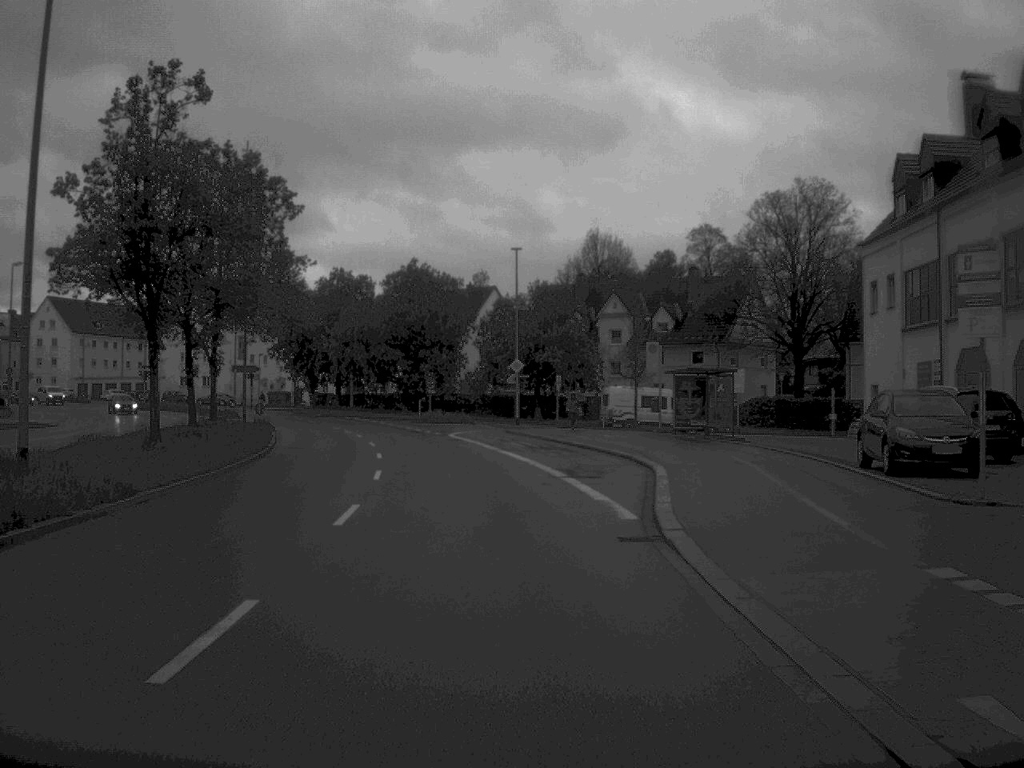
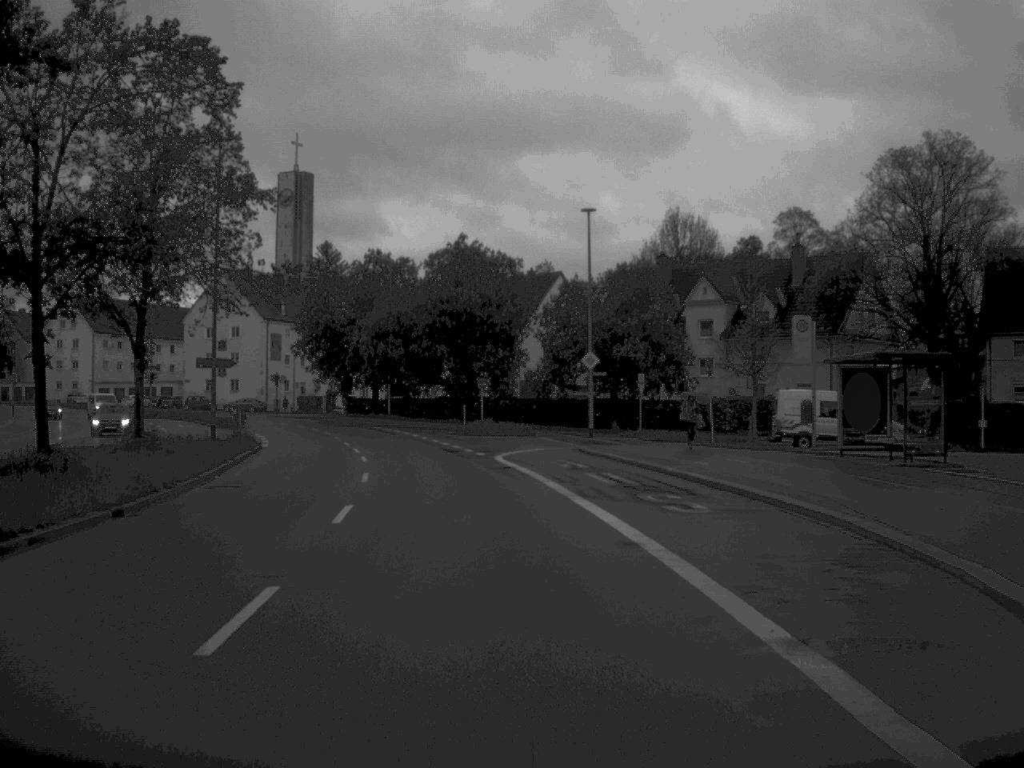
(-0.4, +16.9) m; -3°
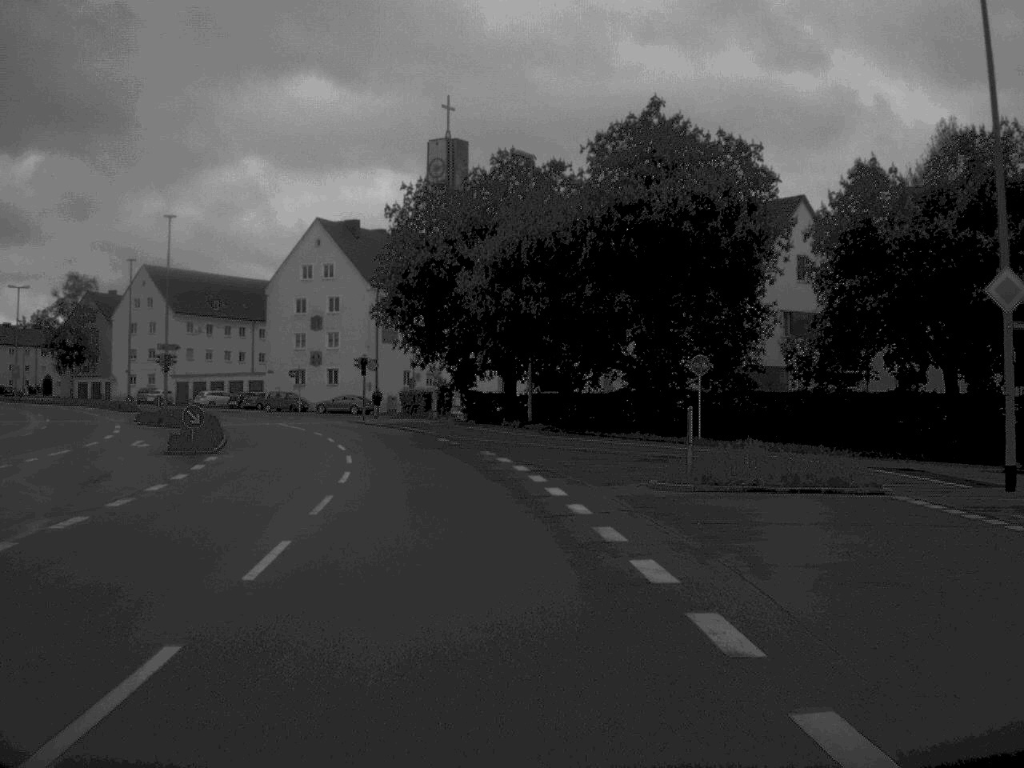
(-2.4, +35.4) m; -8°
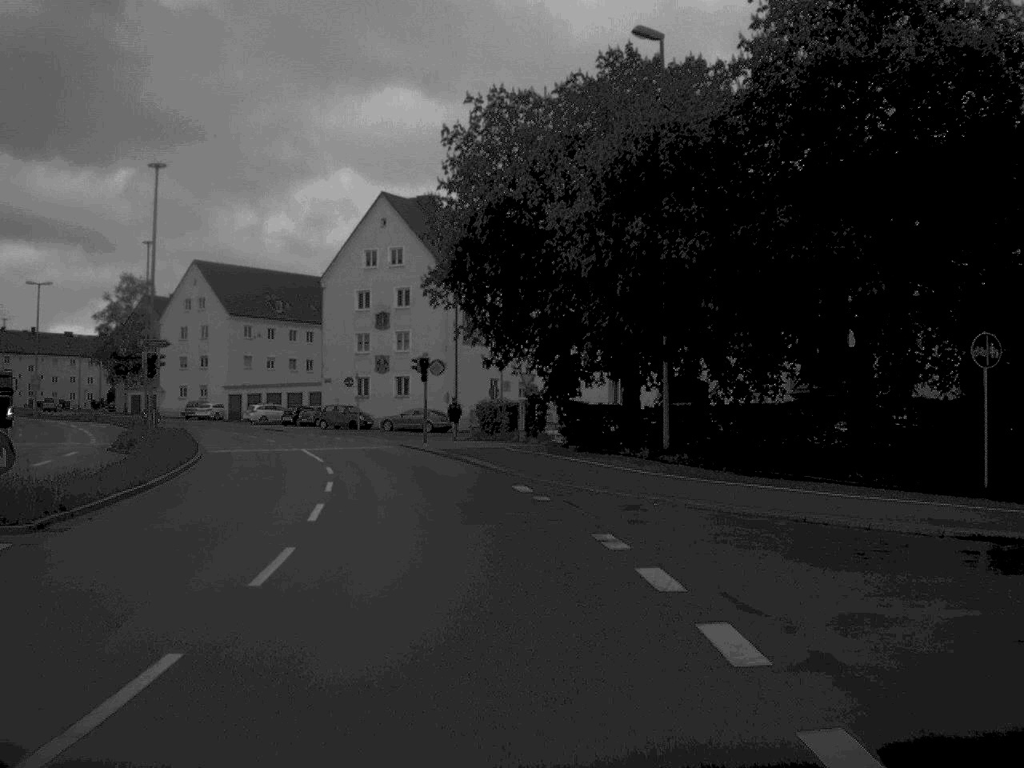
(-0.7, +17.8) m; -5°
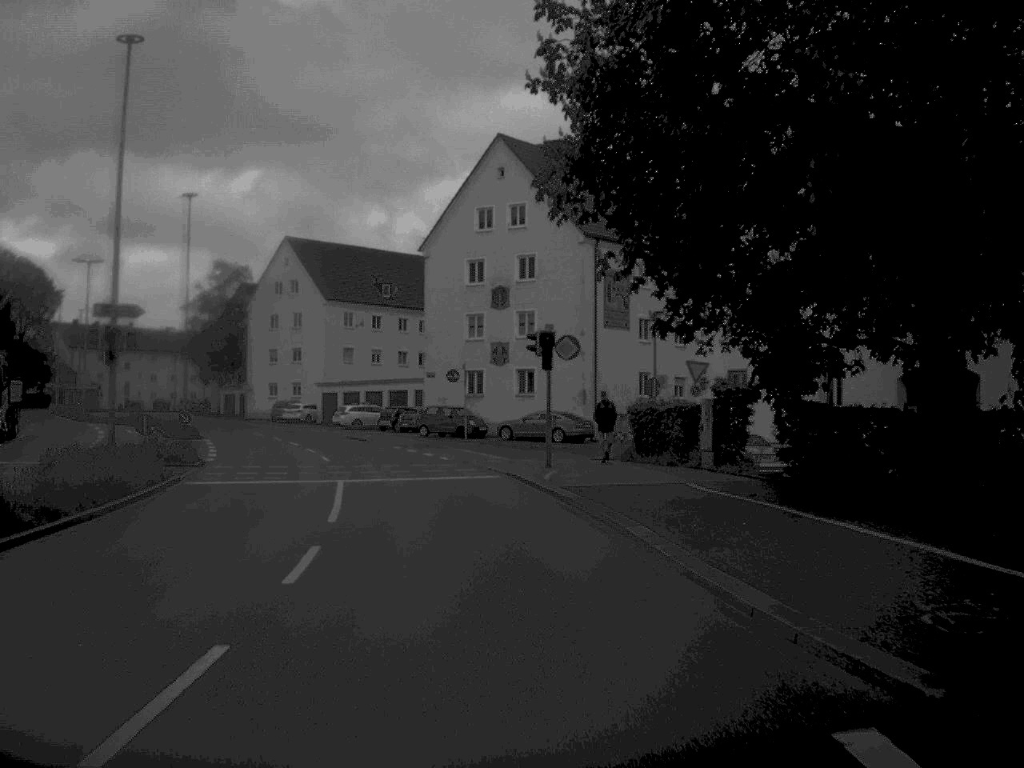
(-0.9, +17.4) m; -6°
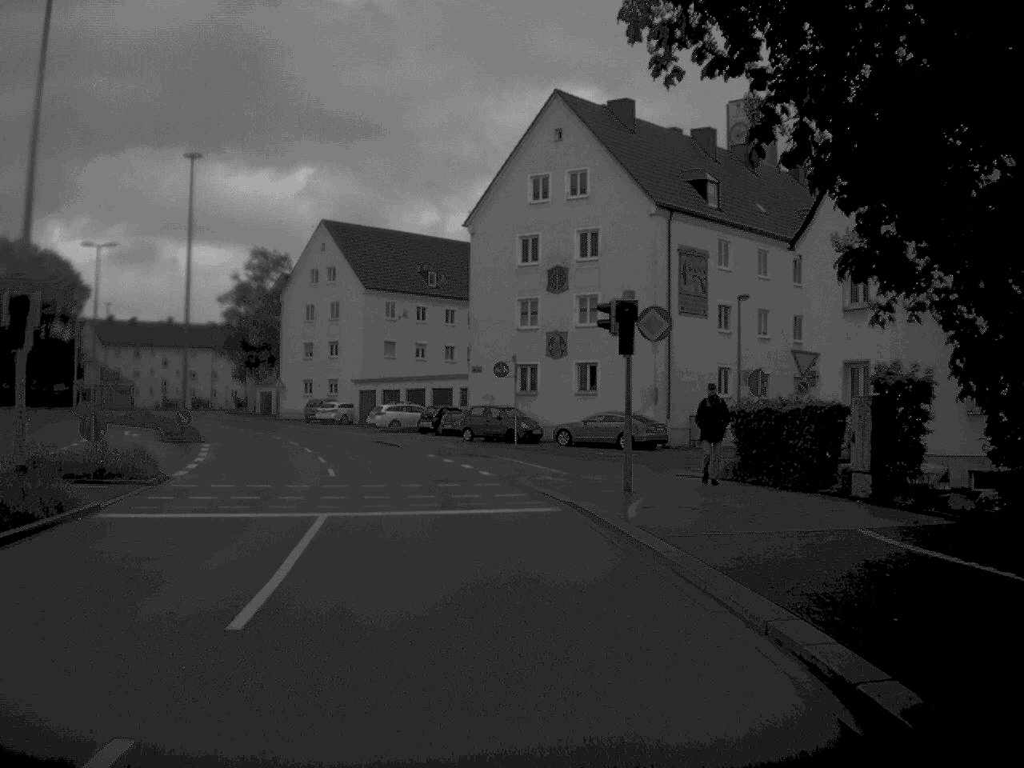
(-0.2, +8.5) m; -2°
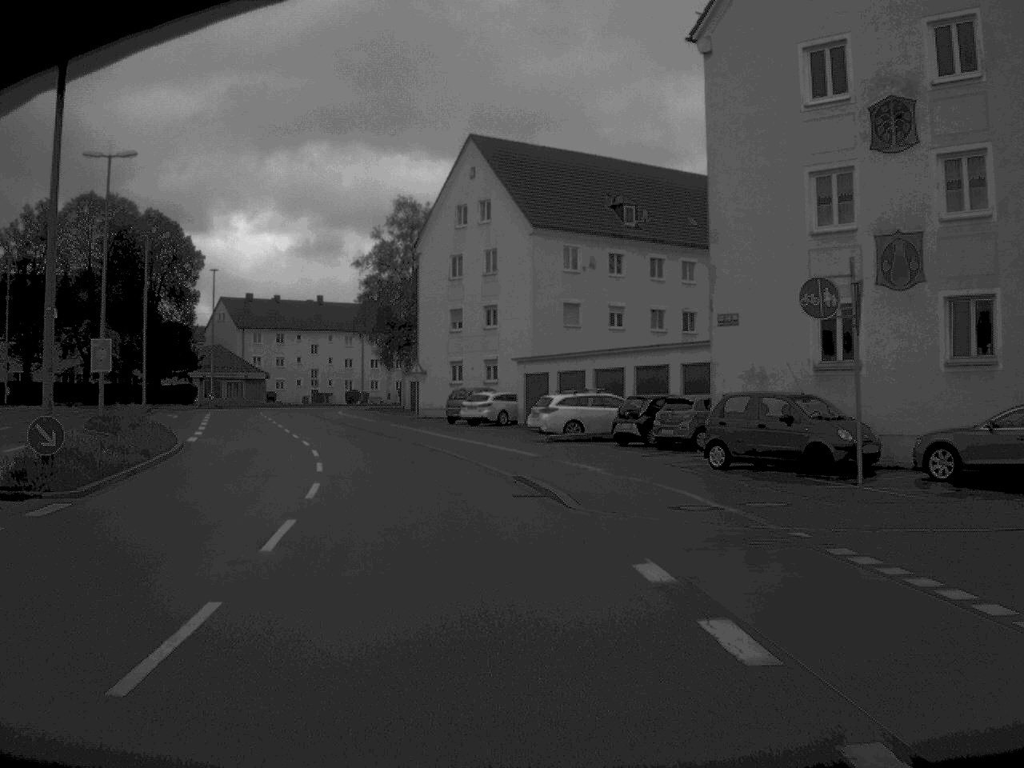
(-2.0, +27.3) m; -9°
